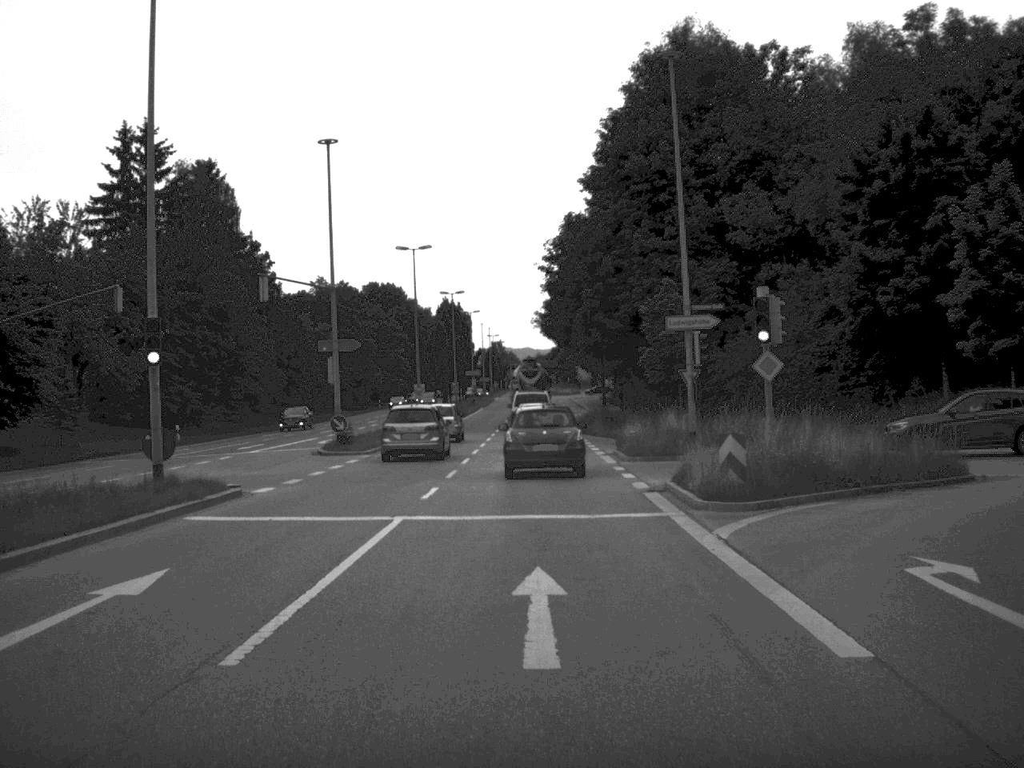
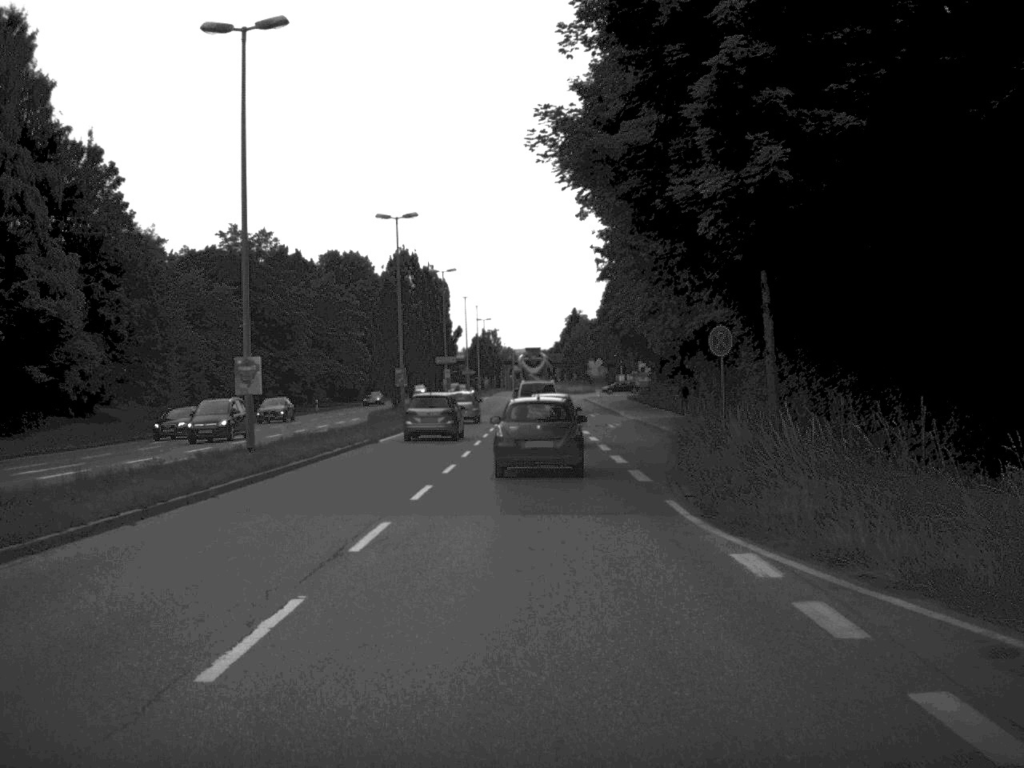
(+0.1, +44.0) m; 0°
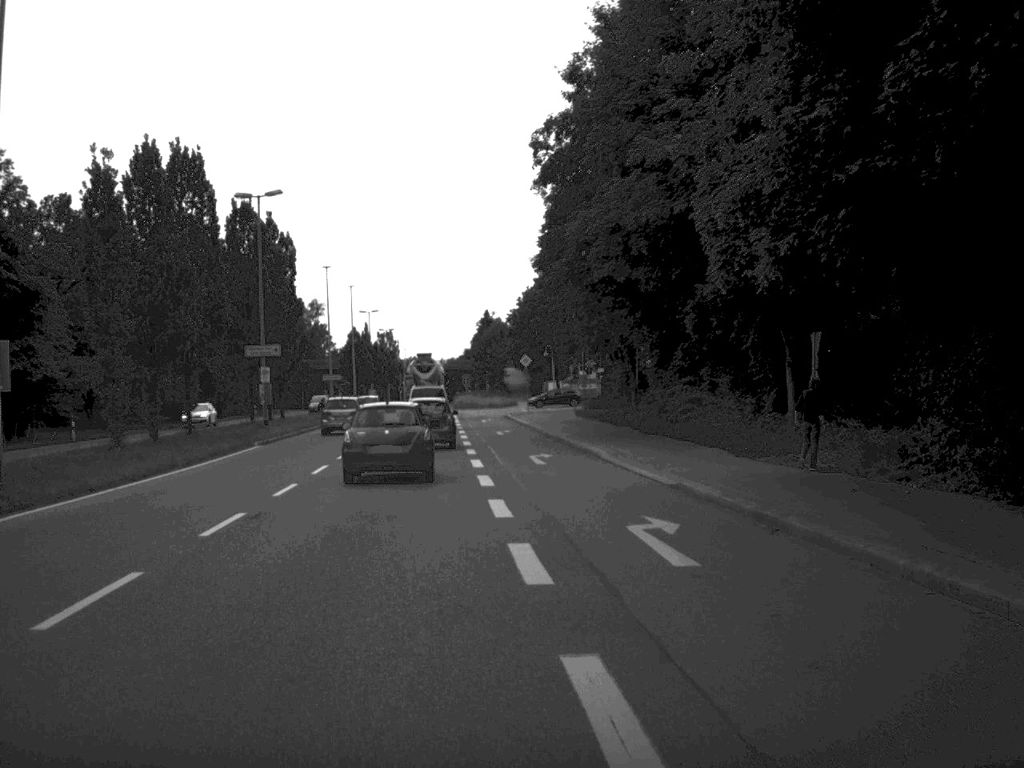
(+1.3, +41.4) m; +4°
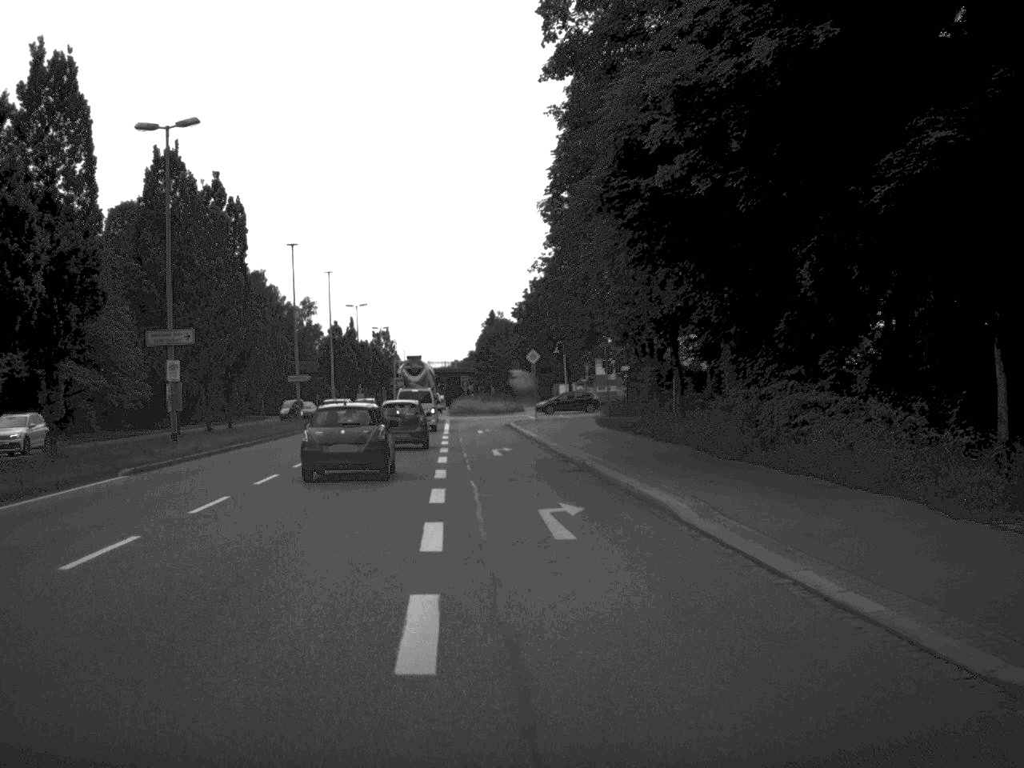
(0.0, +15.1) m; 0°
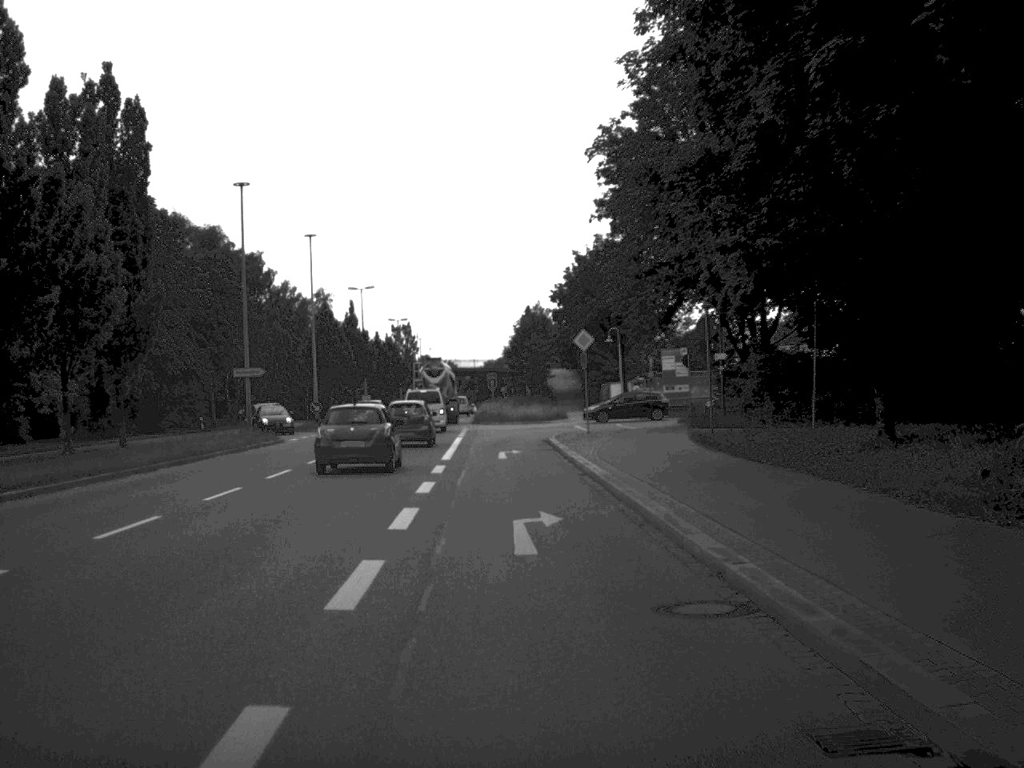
(-0.4, +21.4) m; -2°
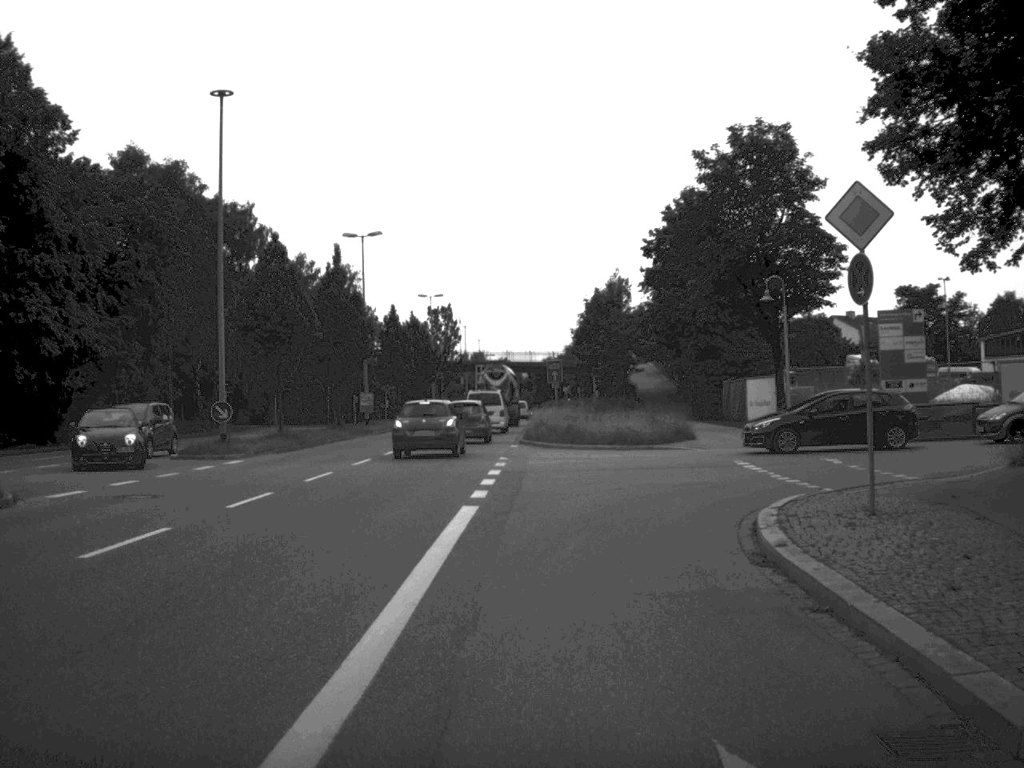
(-0.9, +31.8) m; -3°
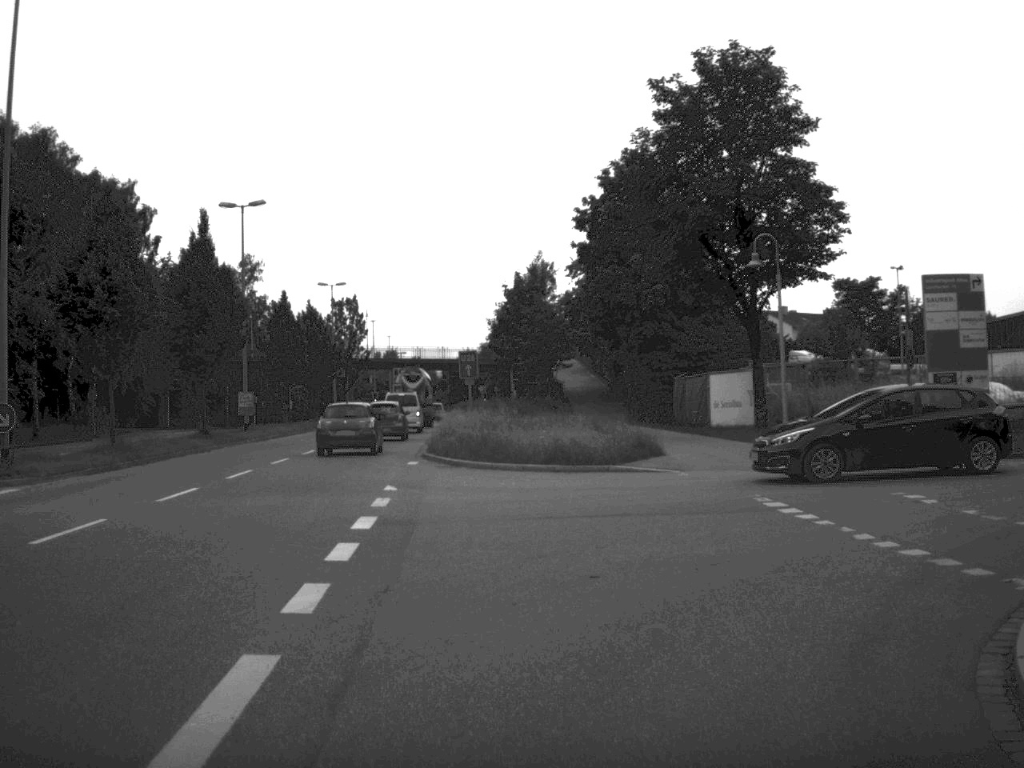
(+0.2, +10.5) m; +4°
